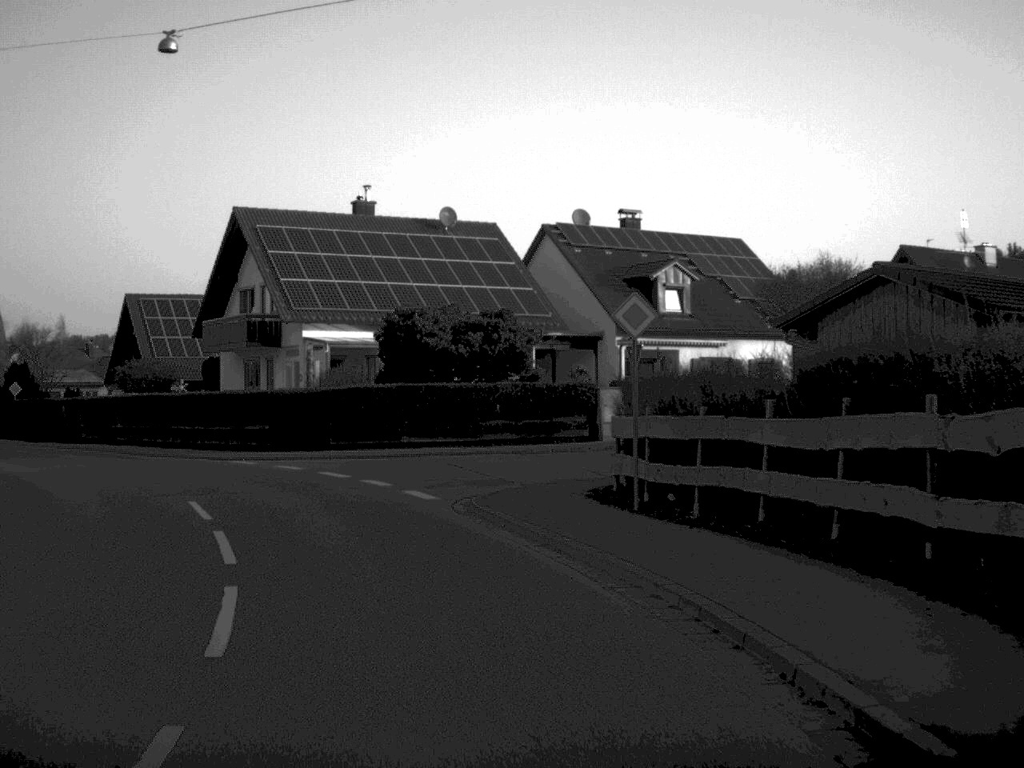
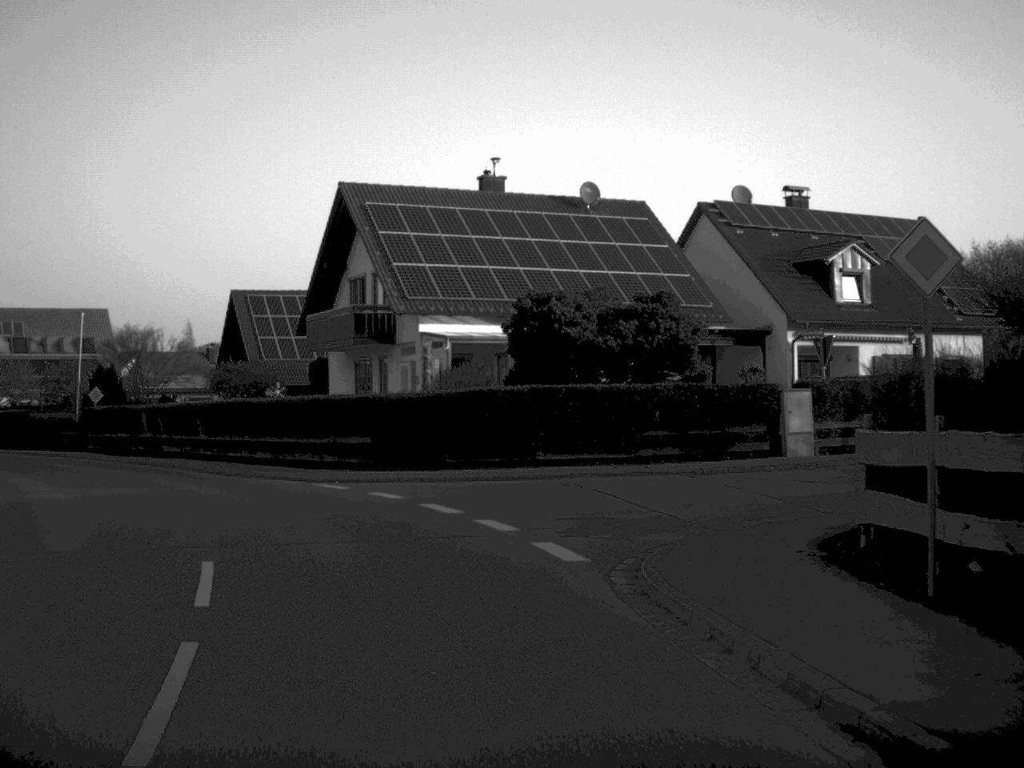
(-0.4, +6.9) m; -6°
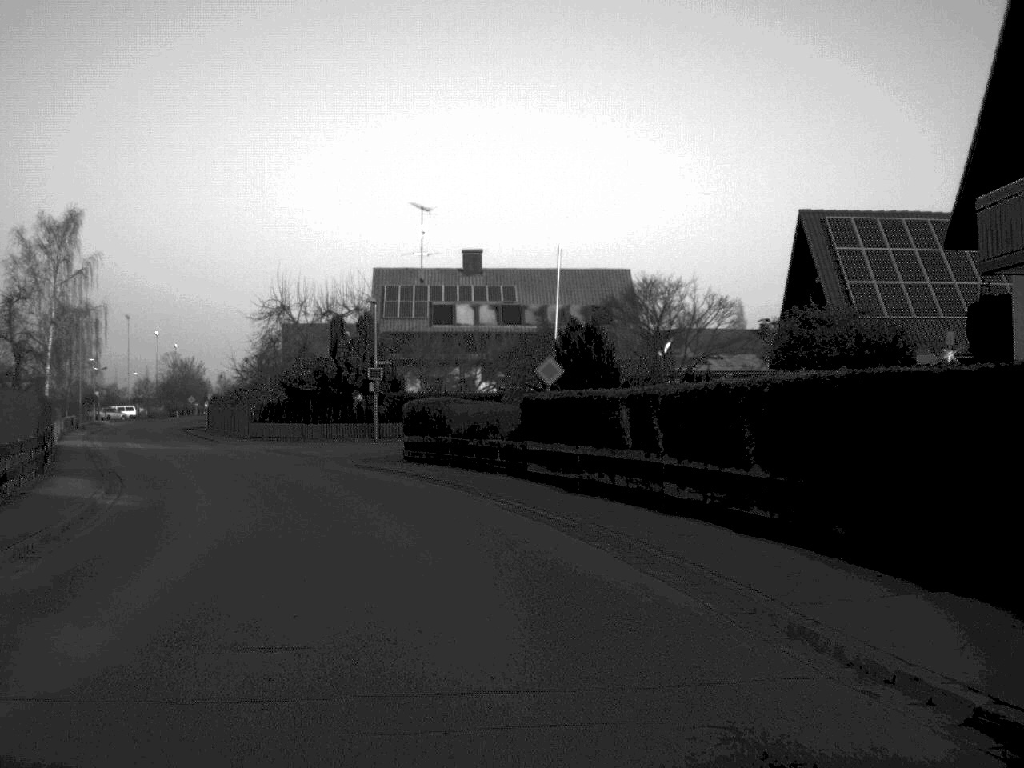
(-5.2, +22.6) m; -25°
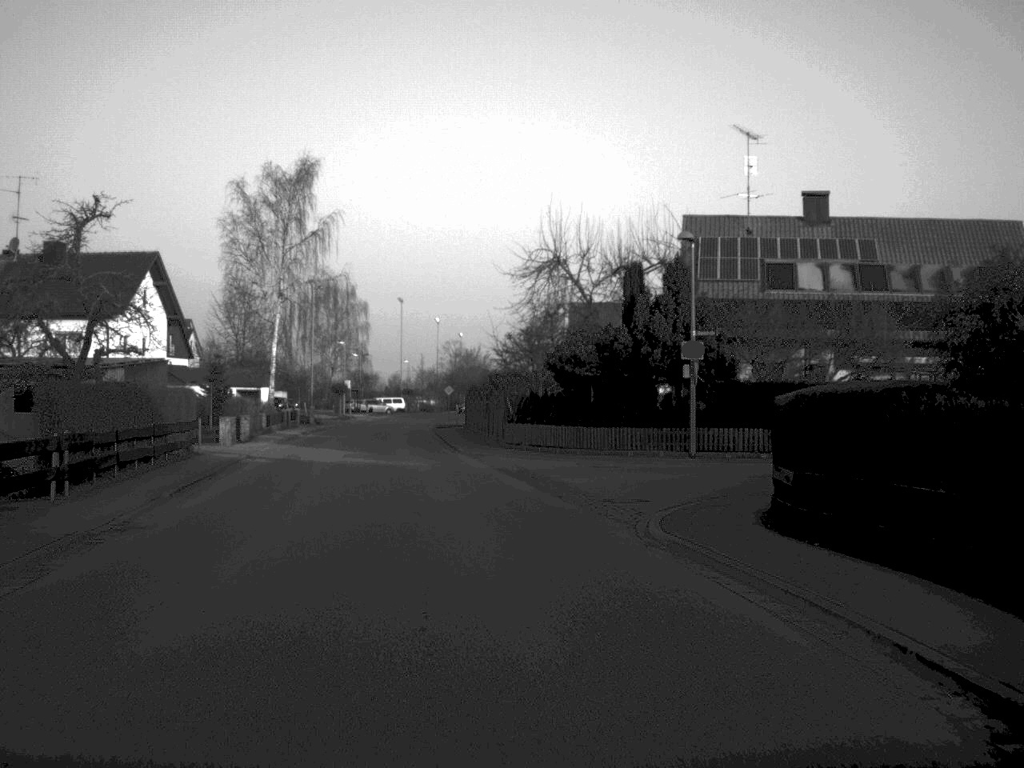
(-2.4, +19.7) m; -13°
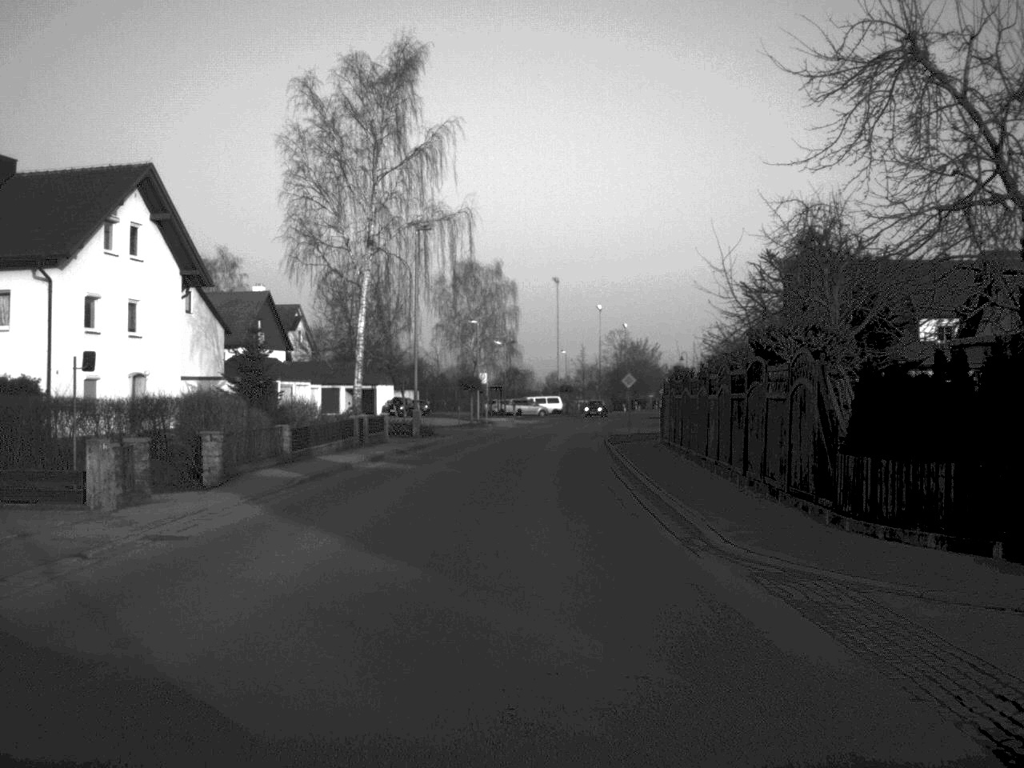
(-2.2, +28.5) m; -7°
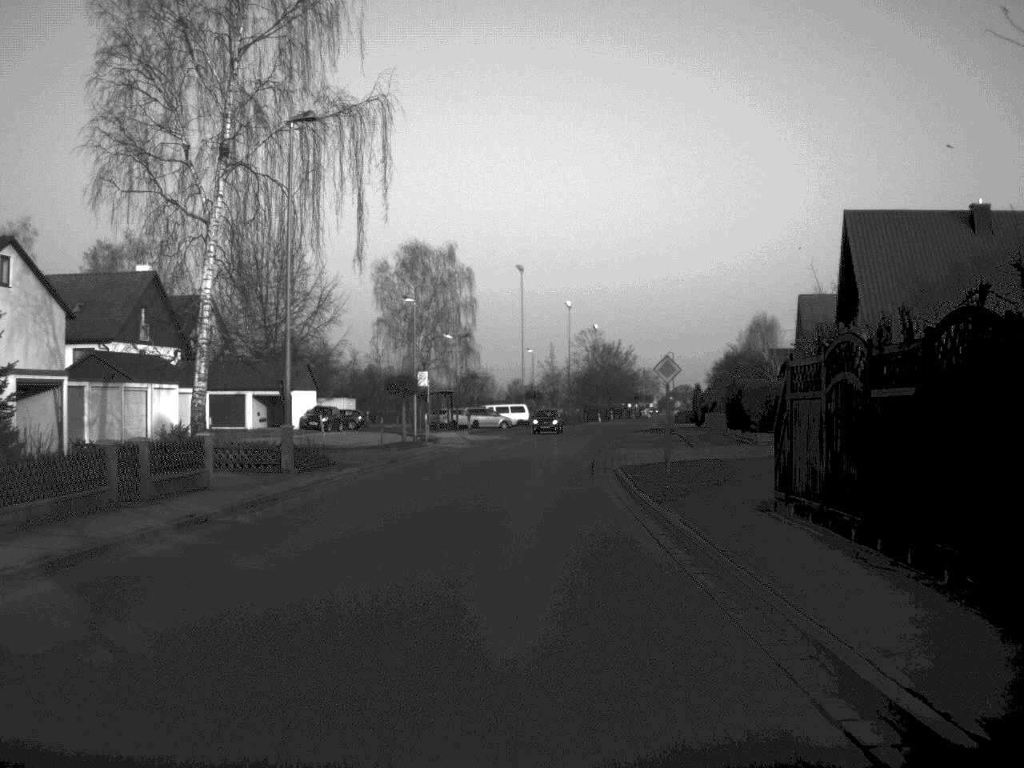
(+0.3, +22.3) m; +2°
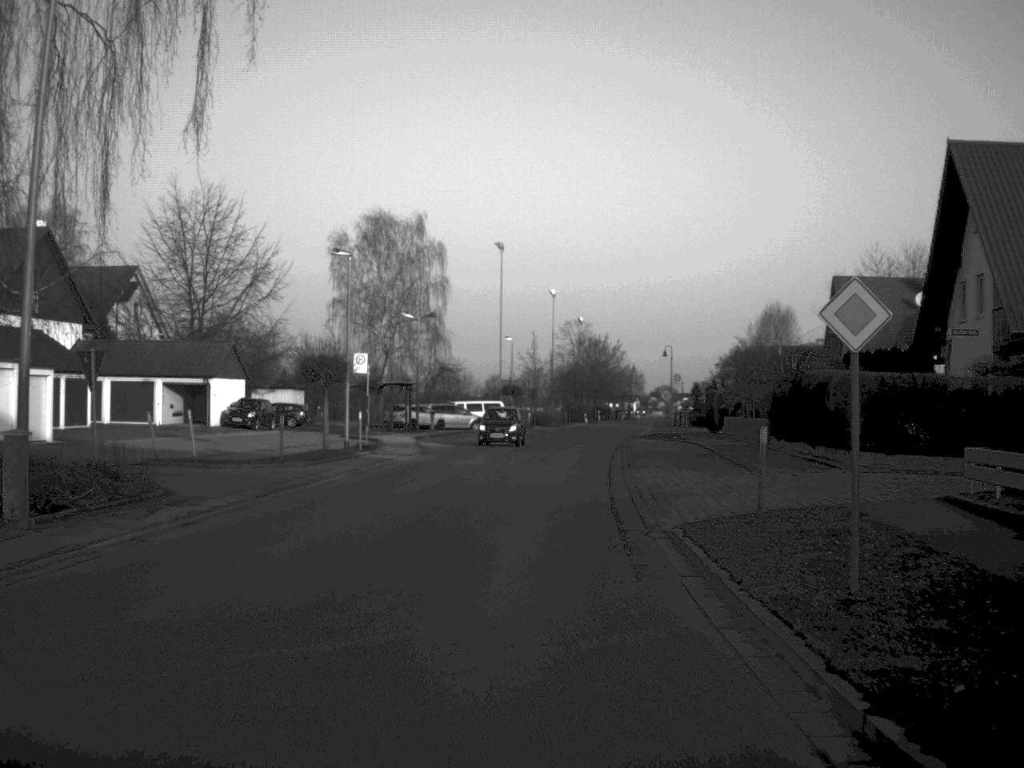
(+0.1, +15.8) m; +1°
